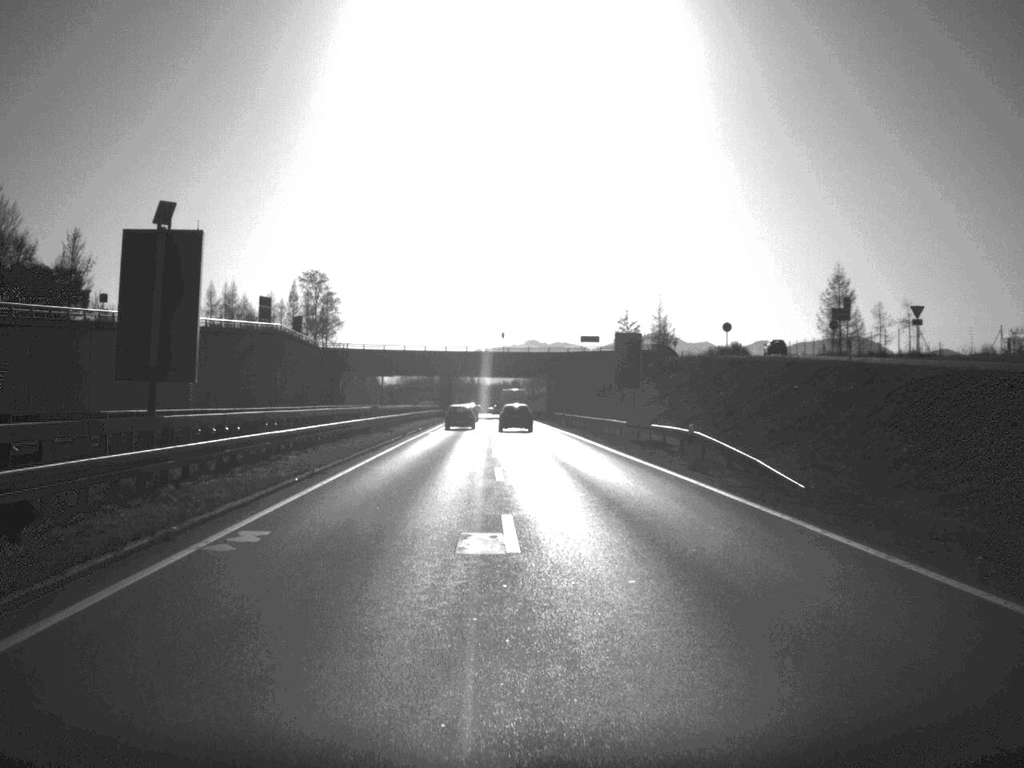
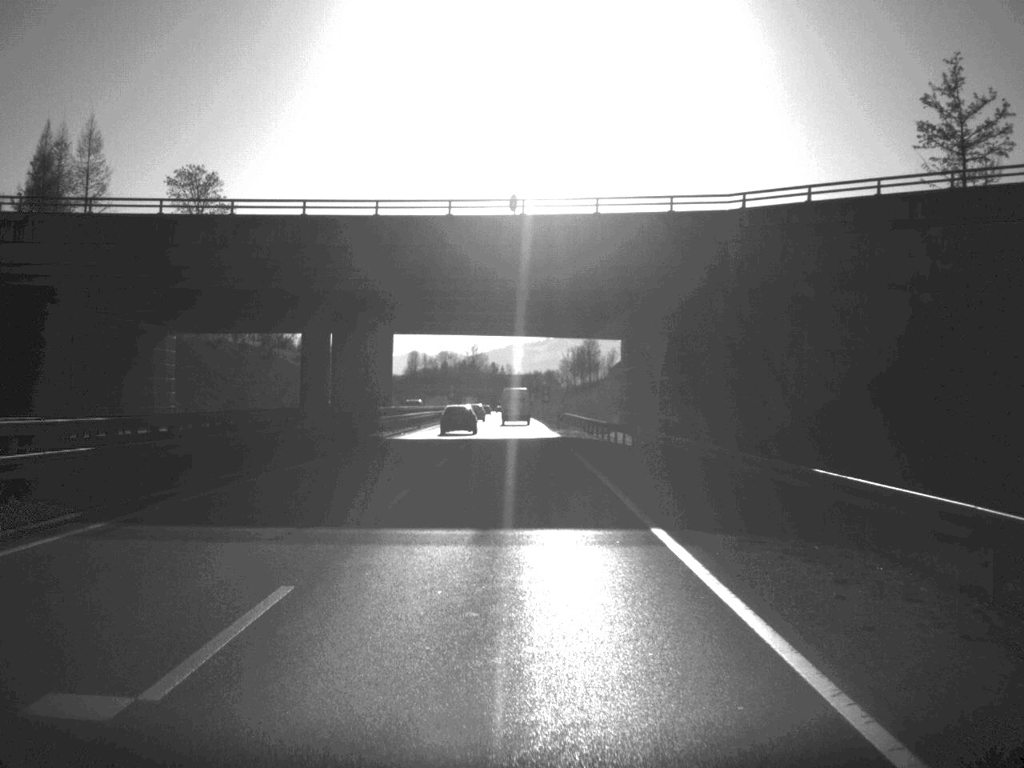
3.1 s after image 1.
(-0.9, +100.6) m; -2°
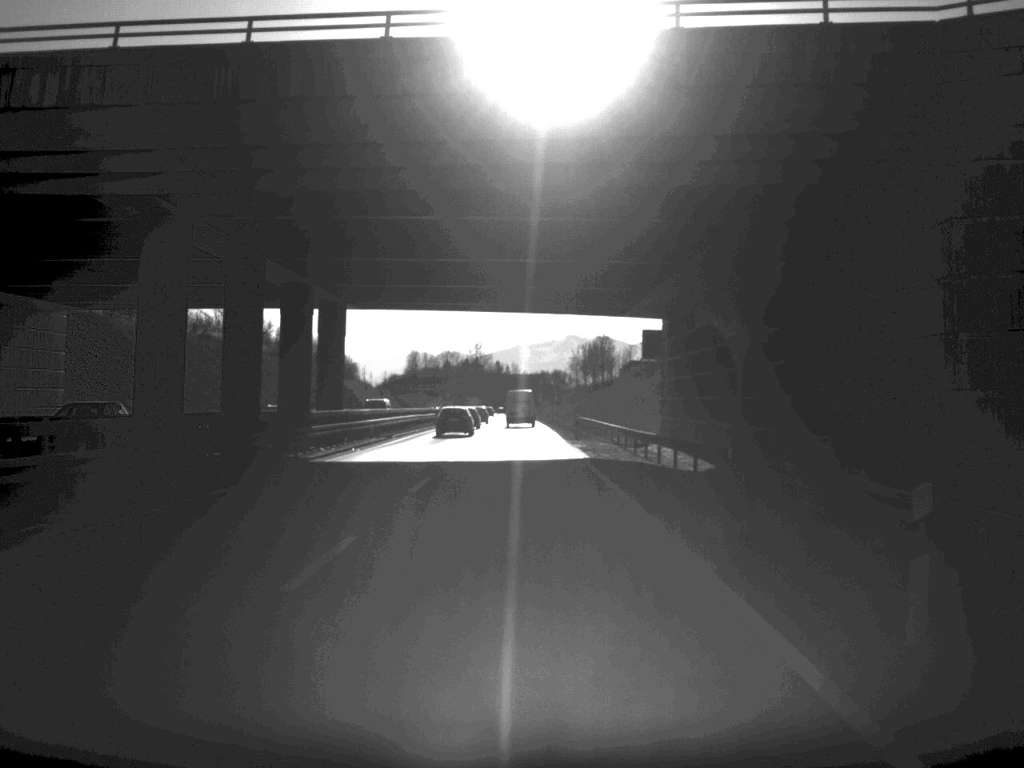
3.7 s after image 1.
(0.0, +19.6) m; 0°
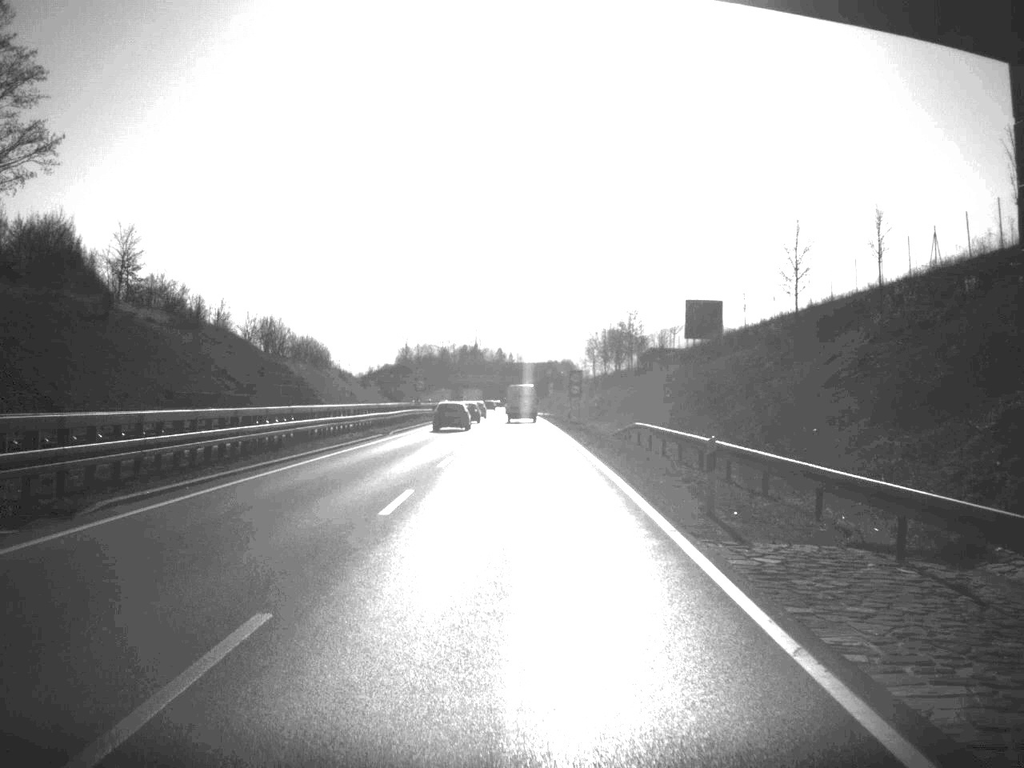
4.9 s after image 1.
(-0.1, +40.6) m; 0°
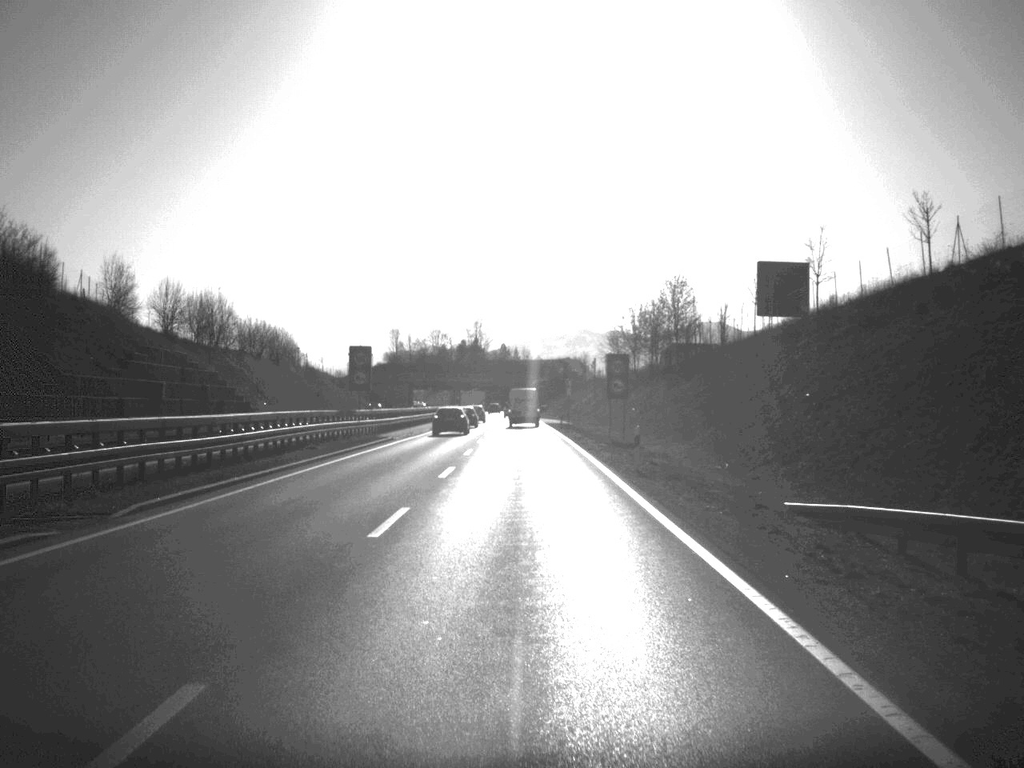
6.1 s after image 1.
(-0.1, +37.5) m; 0°
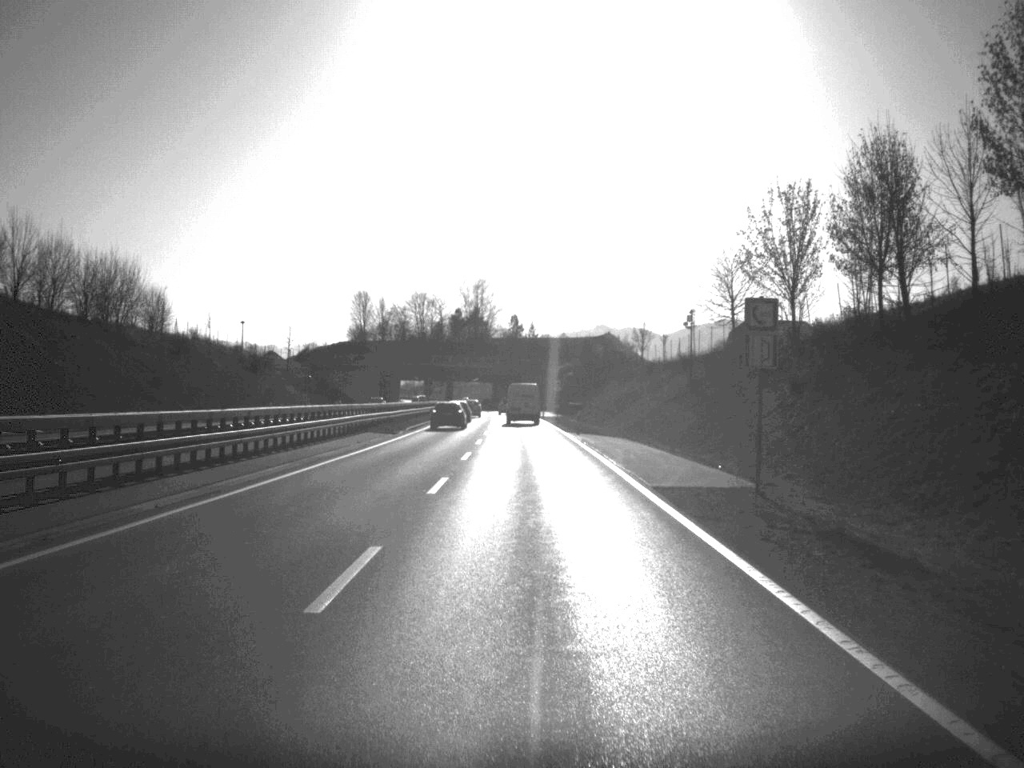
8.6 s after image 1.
(-0.5, +76.0) m; -1°
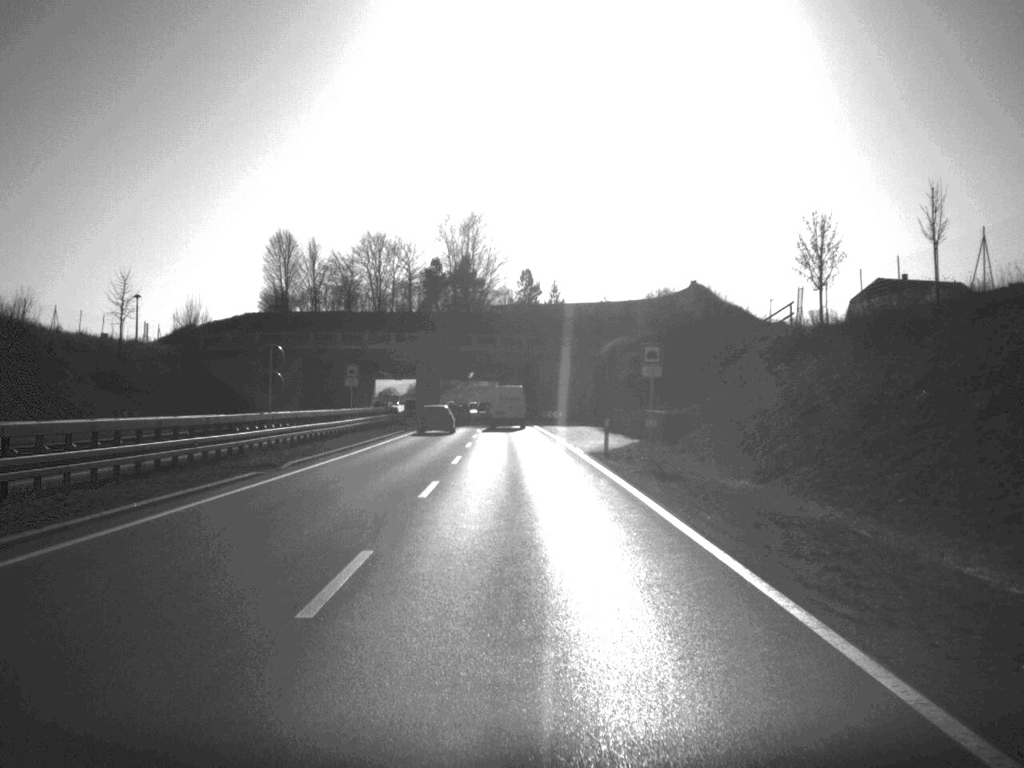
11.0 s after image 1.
(-0.4, +70.9) m; -1°
